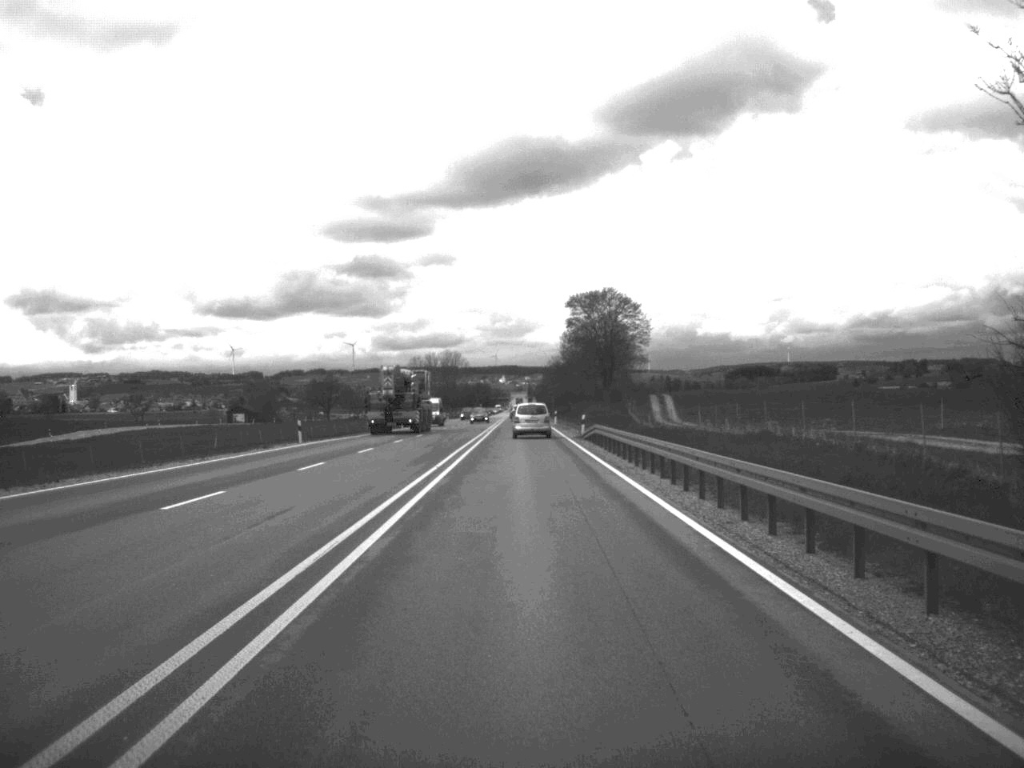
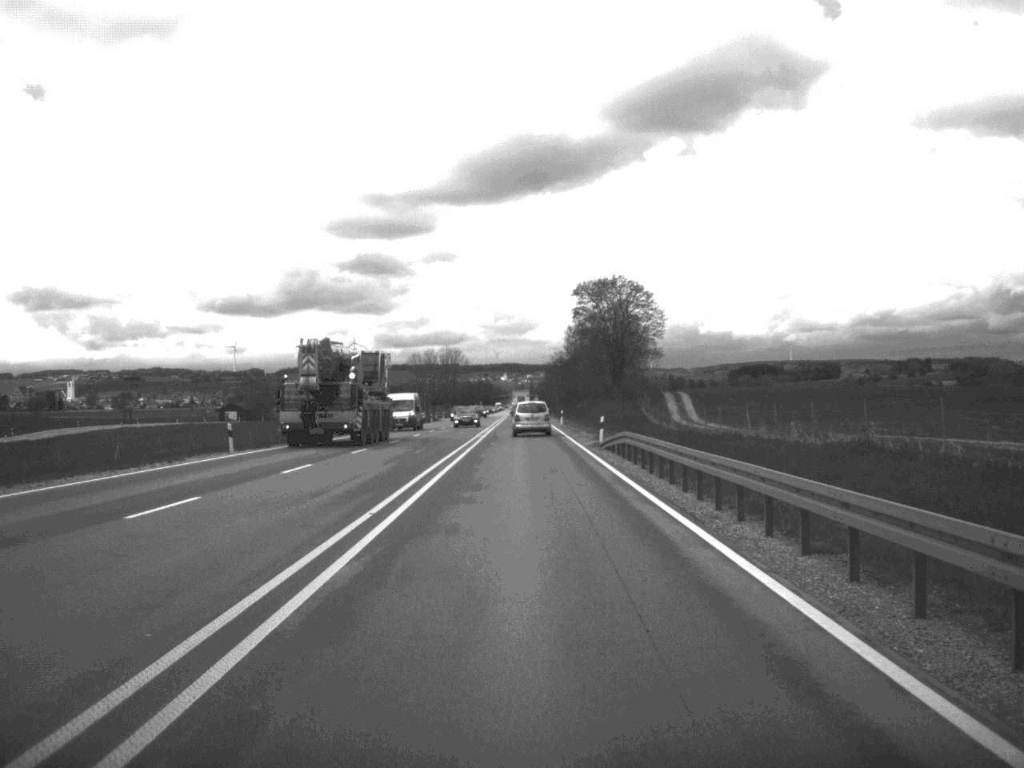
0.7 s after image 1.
(0.0, +13.8) m; 0°
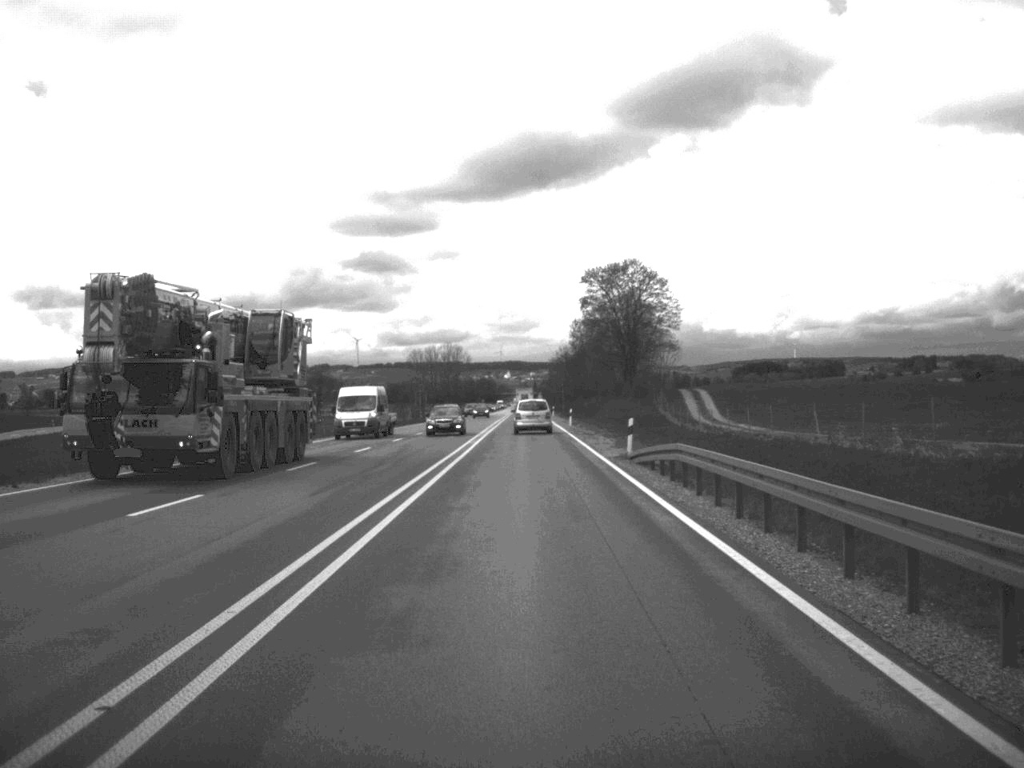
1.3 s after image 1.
(0.0, +11.6) m; 0°
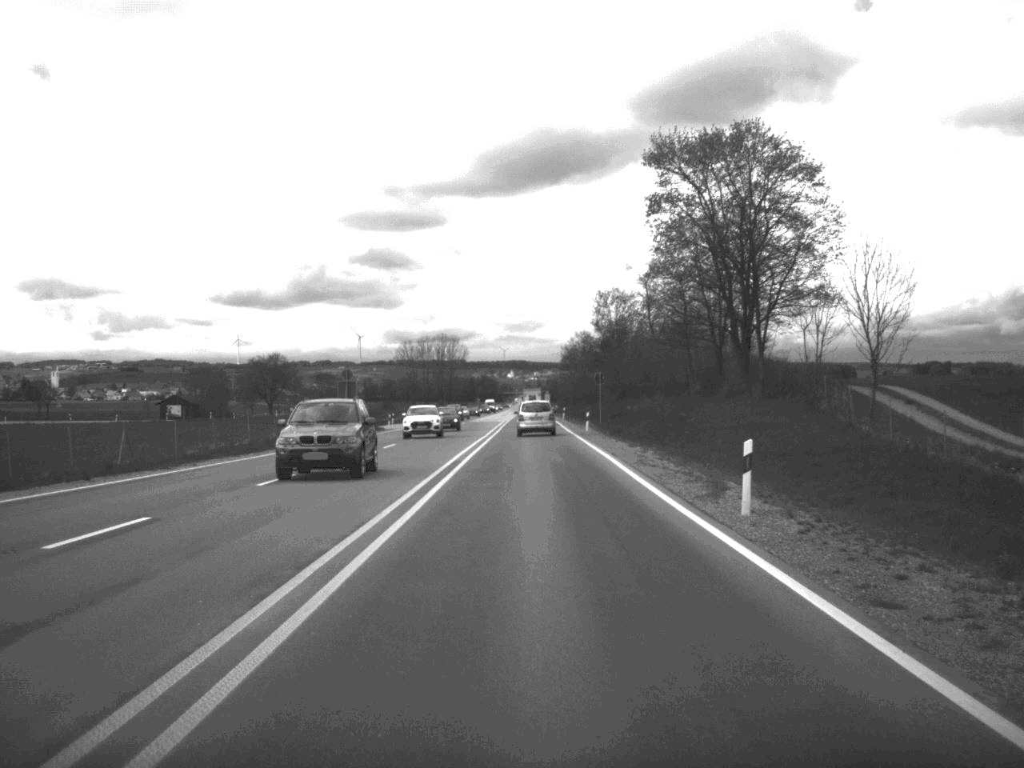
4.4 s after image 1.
(-0.4, +62.6) m; 0°
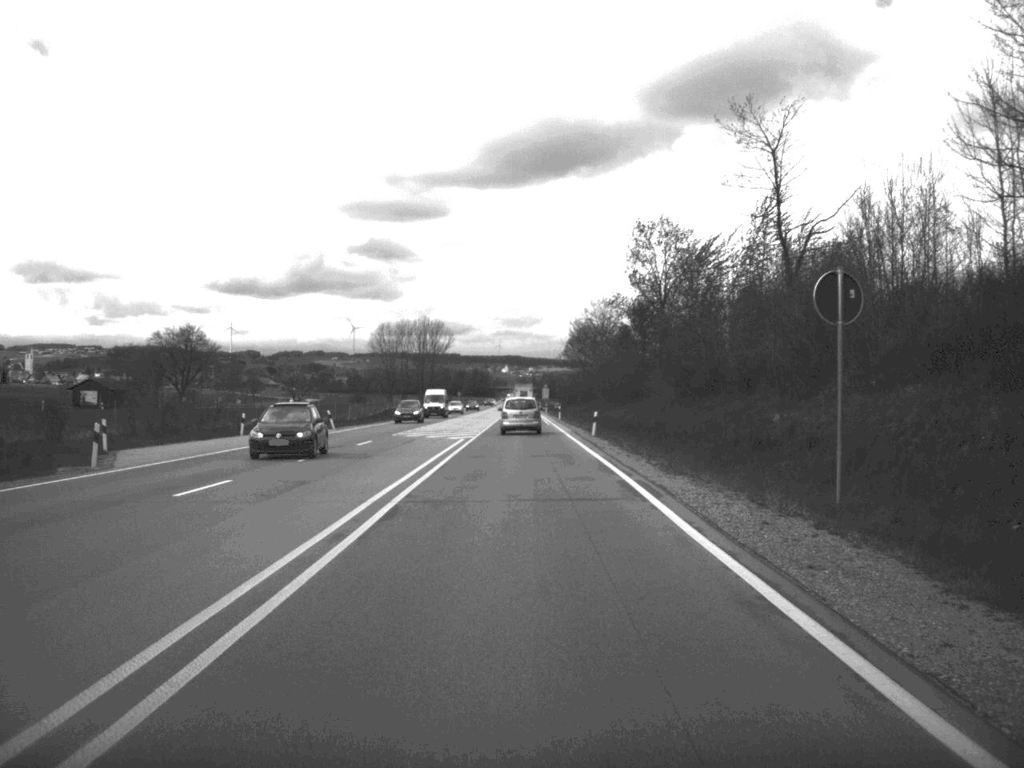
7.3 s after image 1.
(+0.2, +62.2) m; 0°
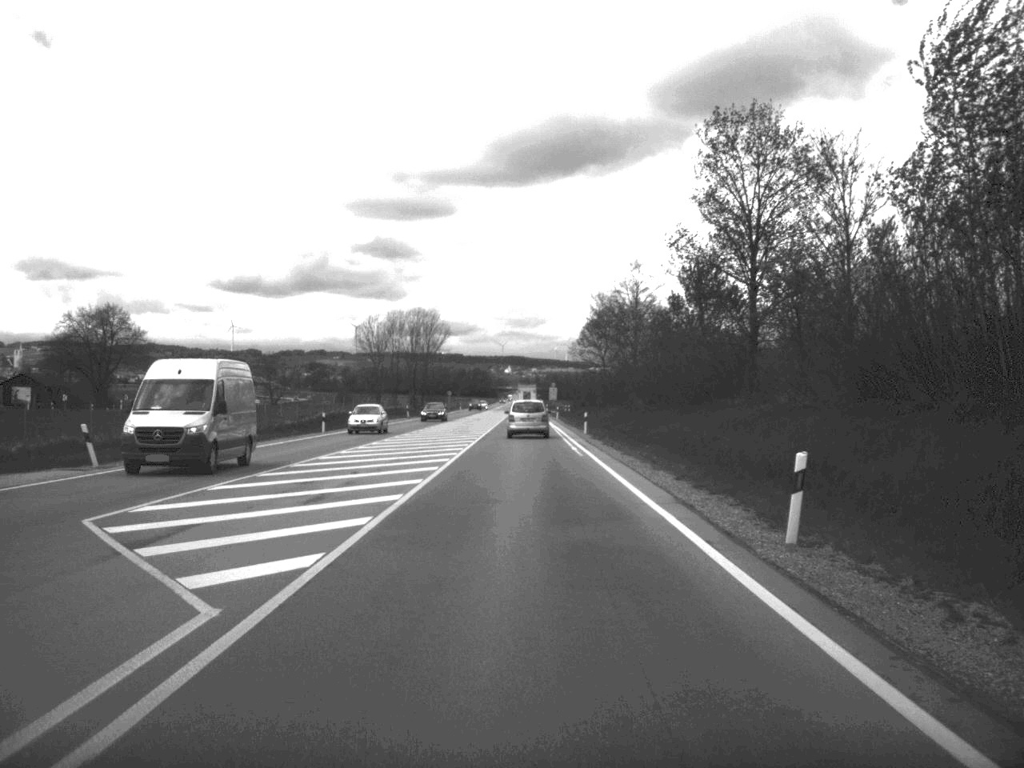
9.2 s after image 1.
(-0.1, +39.9) m; 0°
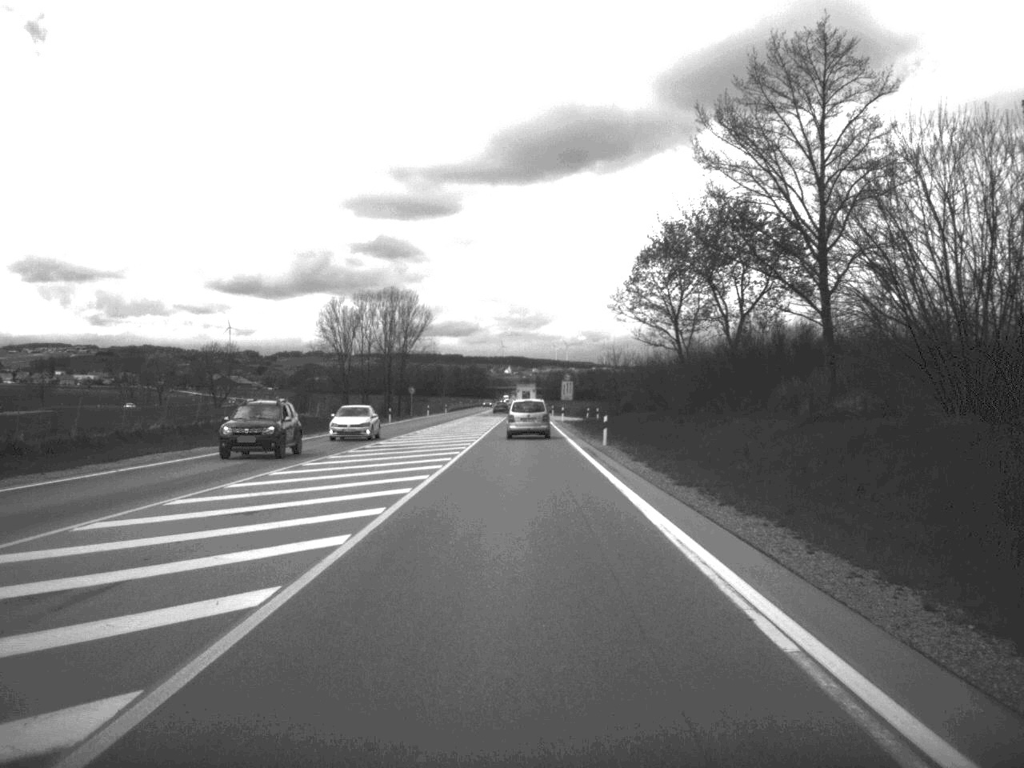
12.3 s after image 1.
(-0.1, +67.6) m; 0°
